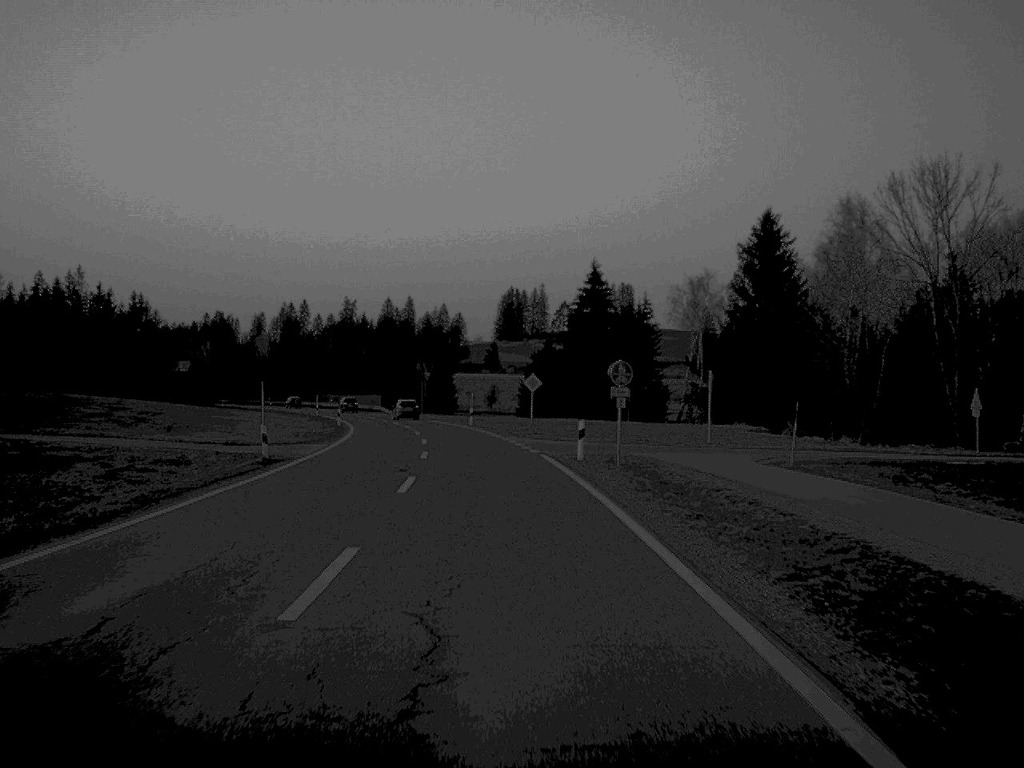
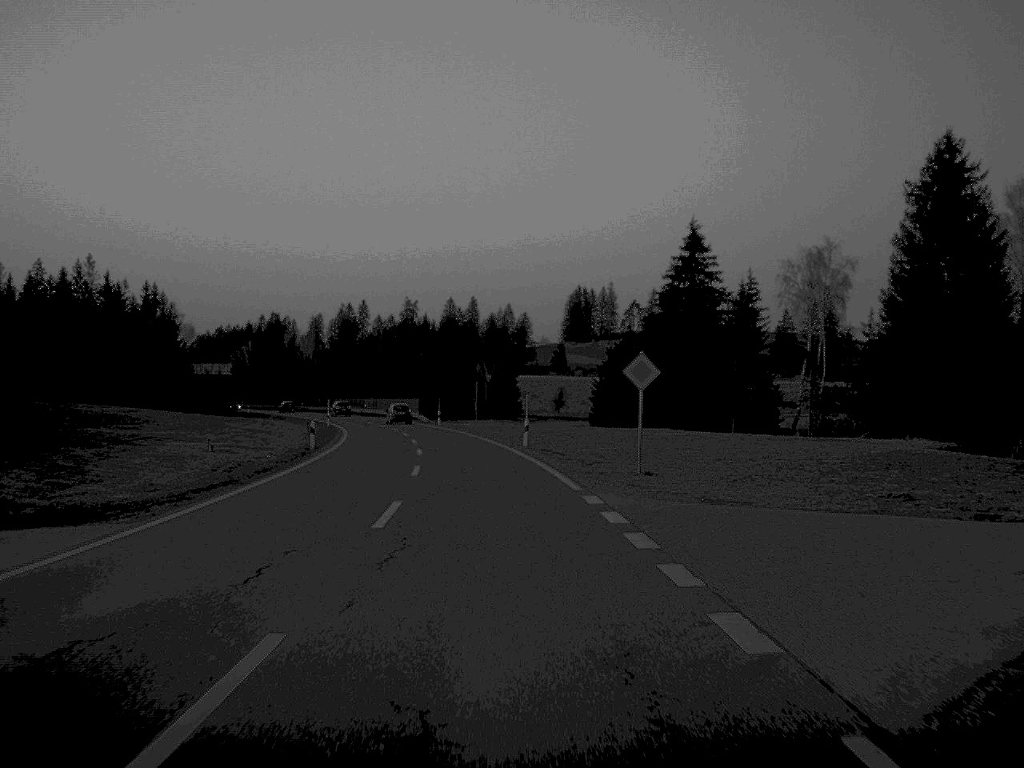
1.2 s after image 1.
(-0.7, +28.3) m; -3°
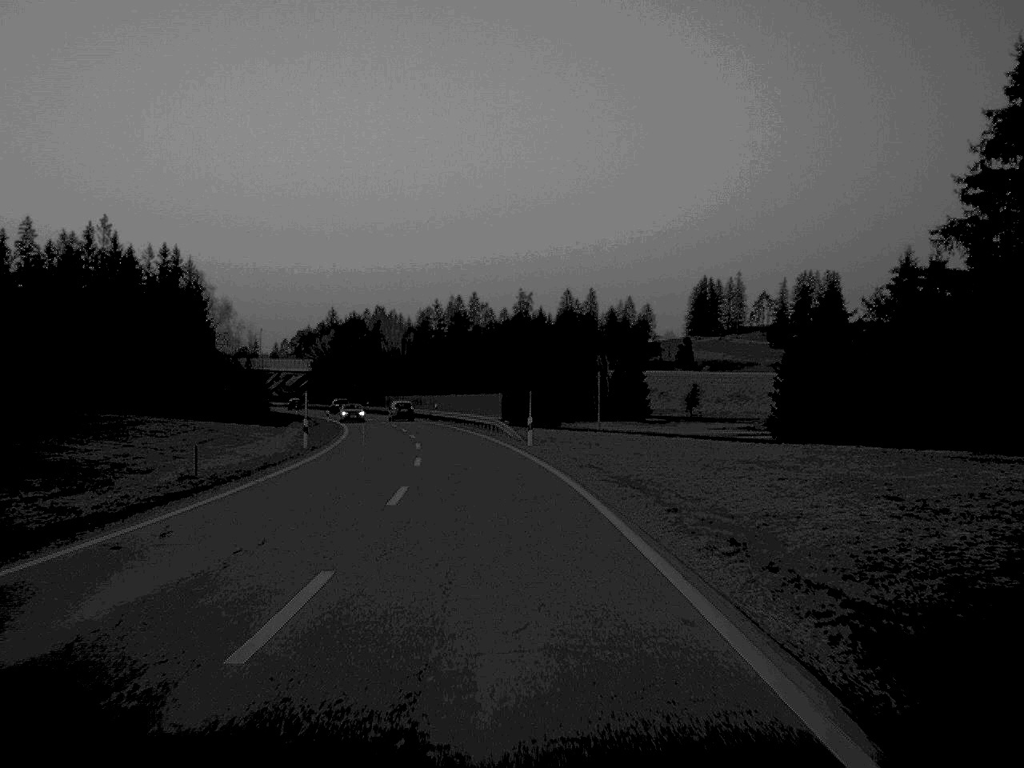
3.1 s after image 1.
(-2.0, +44.6) m; -5°
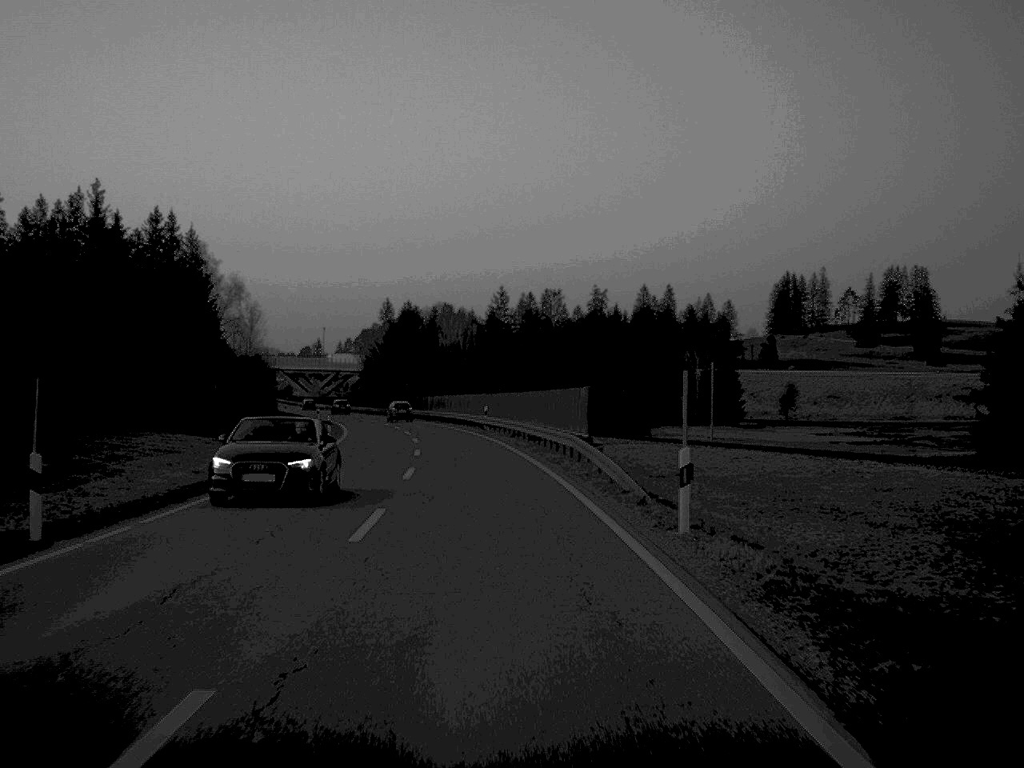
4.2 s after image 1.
(-0.8, +29.1) m; -3°
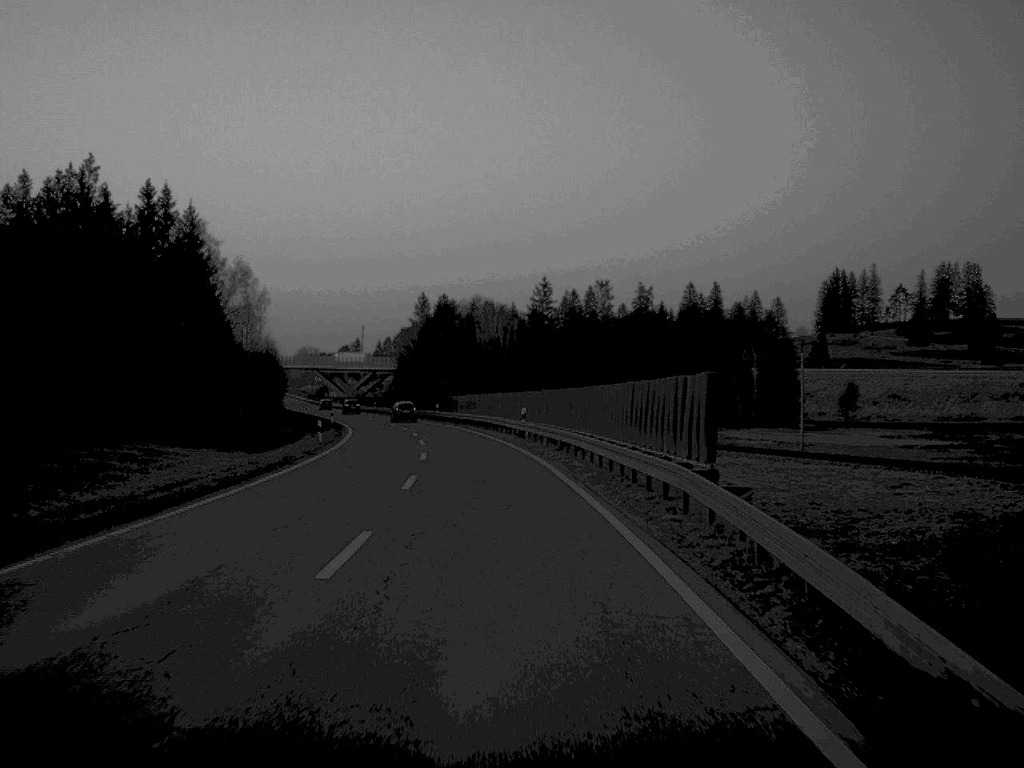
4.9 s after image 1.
(-0.2, +15.0) m; -2°
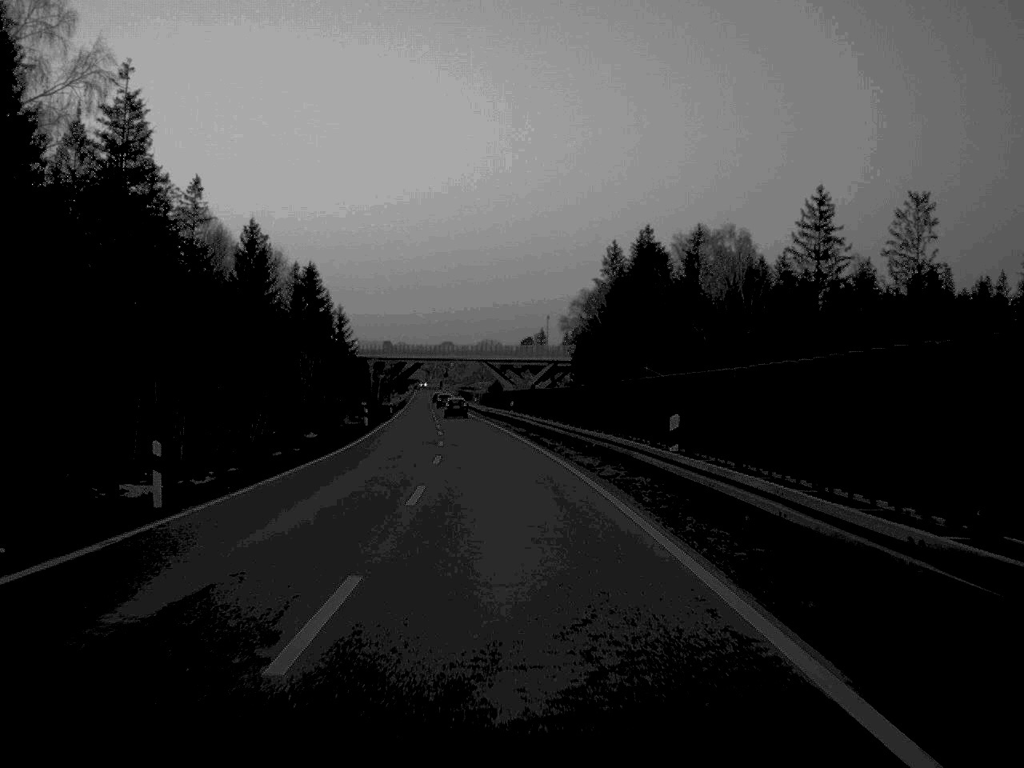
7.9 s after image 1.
(-5.7, +75.8) m; -9°
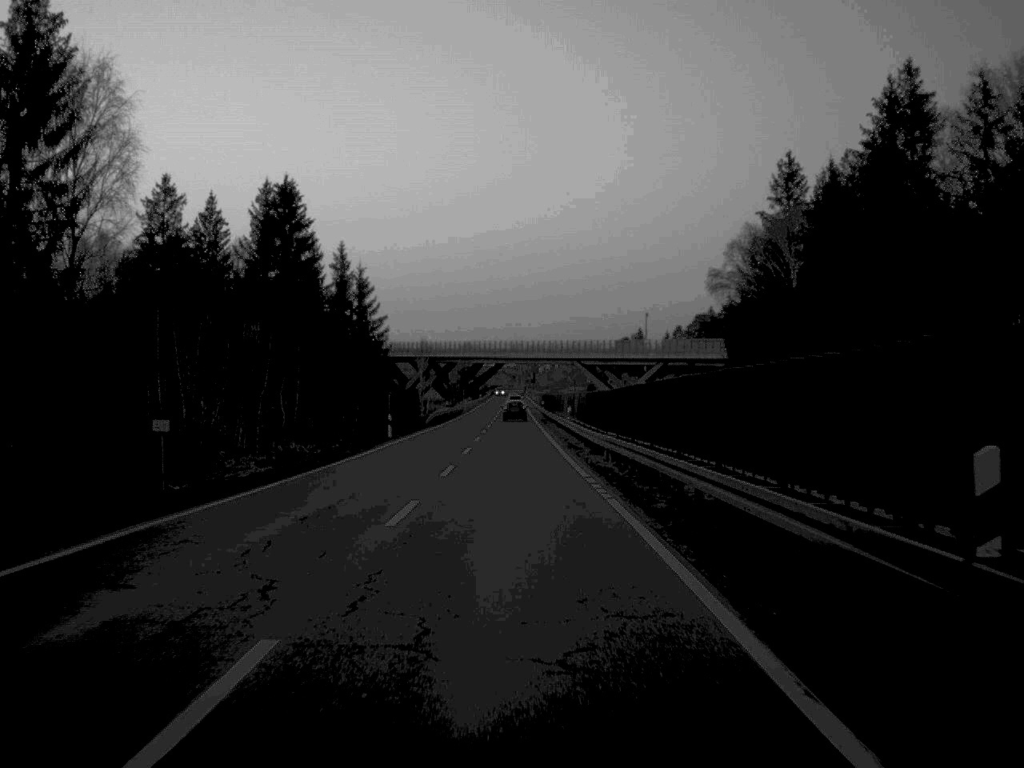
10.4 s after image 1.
(-2.4, +62.9) m; -4°
